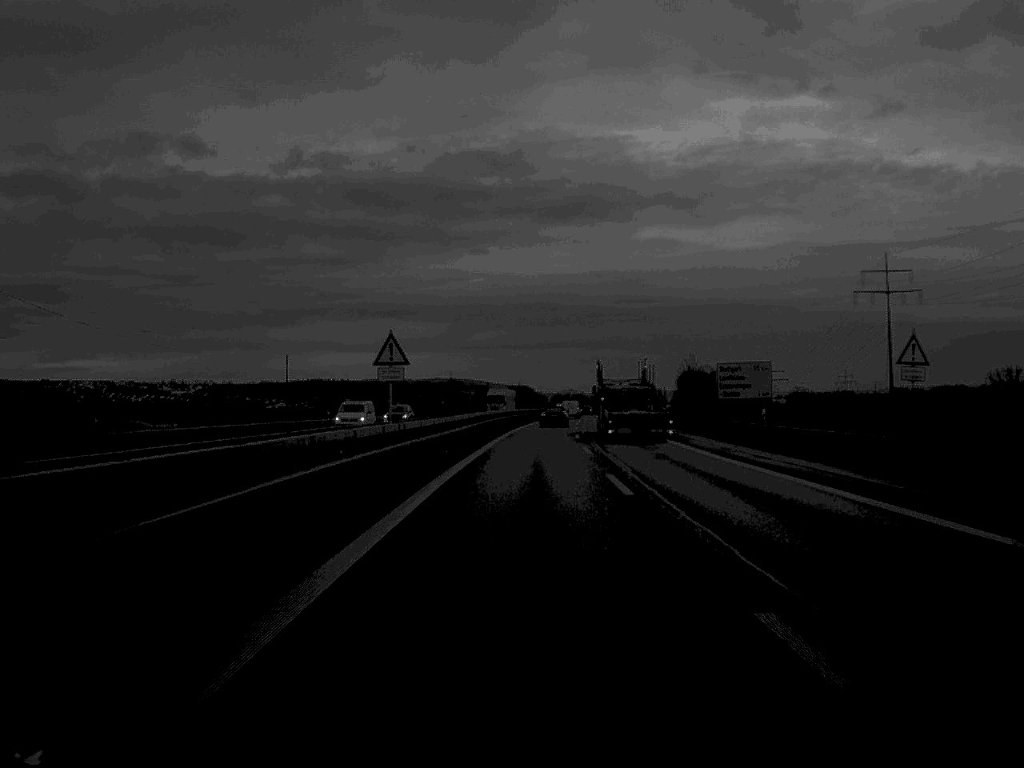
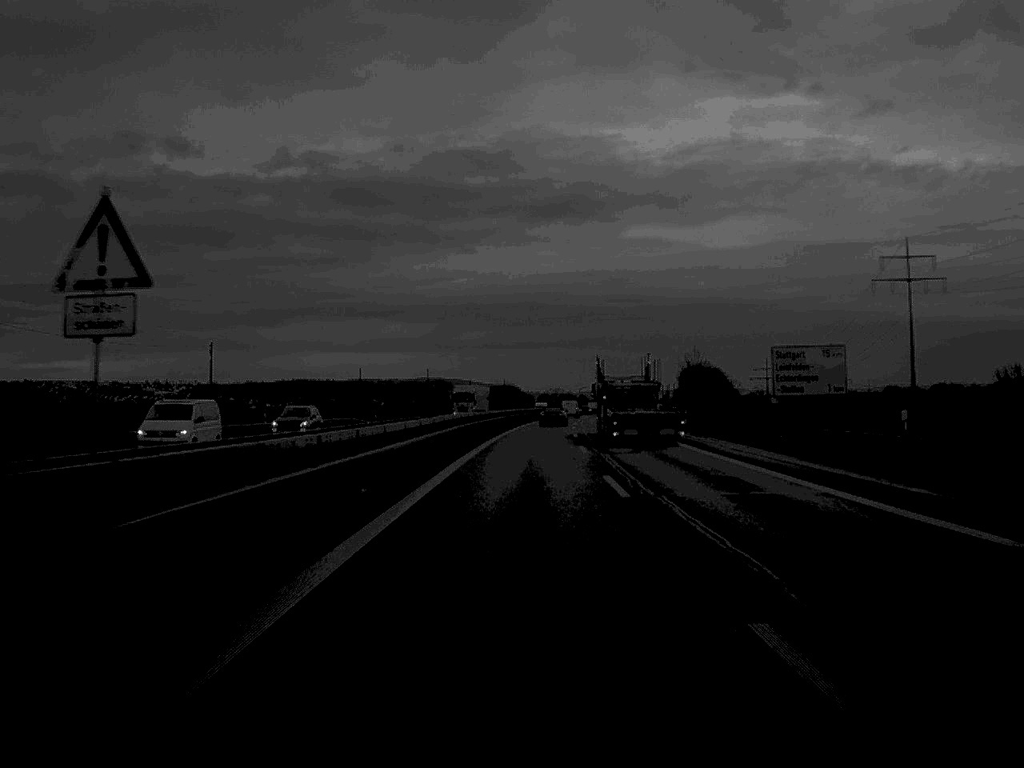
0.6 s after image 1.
(+0.1, +18.8) m; +1°
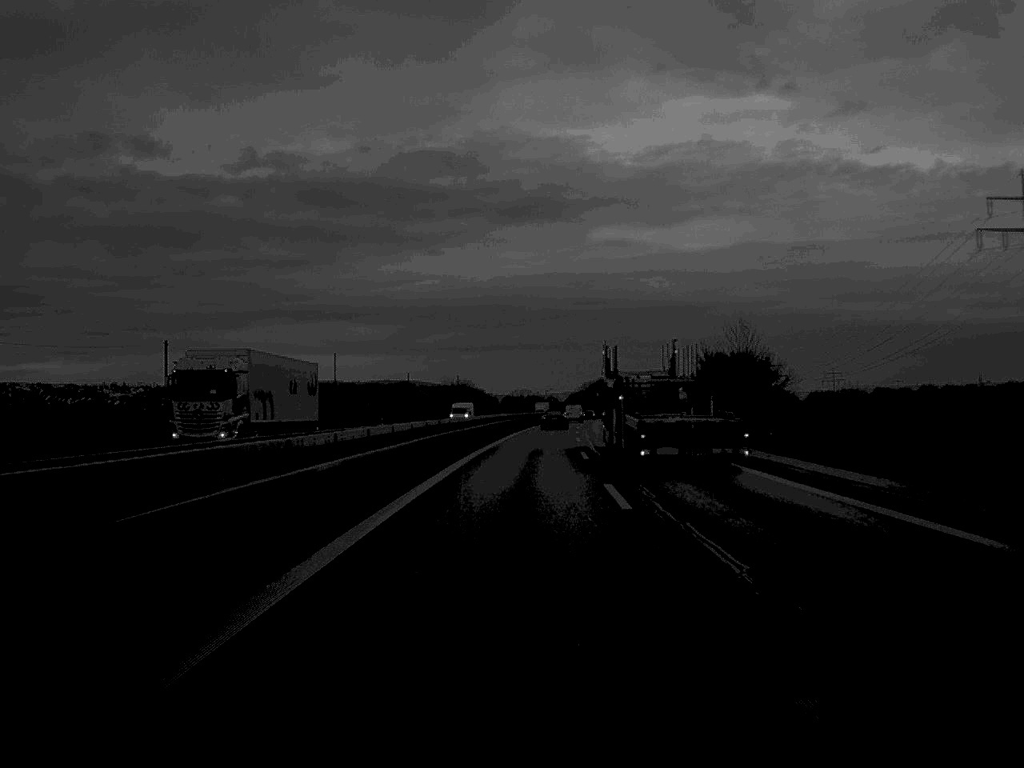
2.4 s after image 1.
(+0.8, +57.2) m; +2°
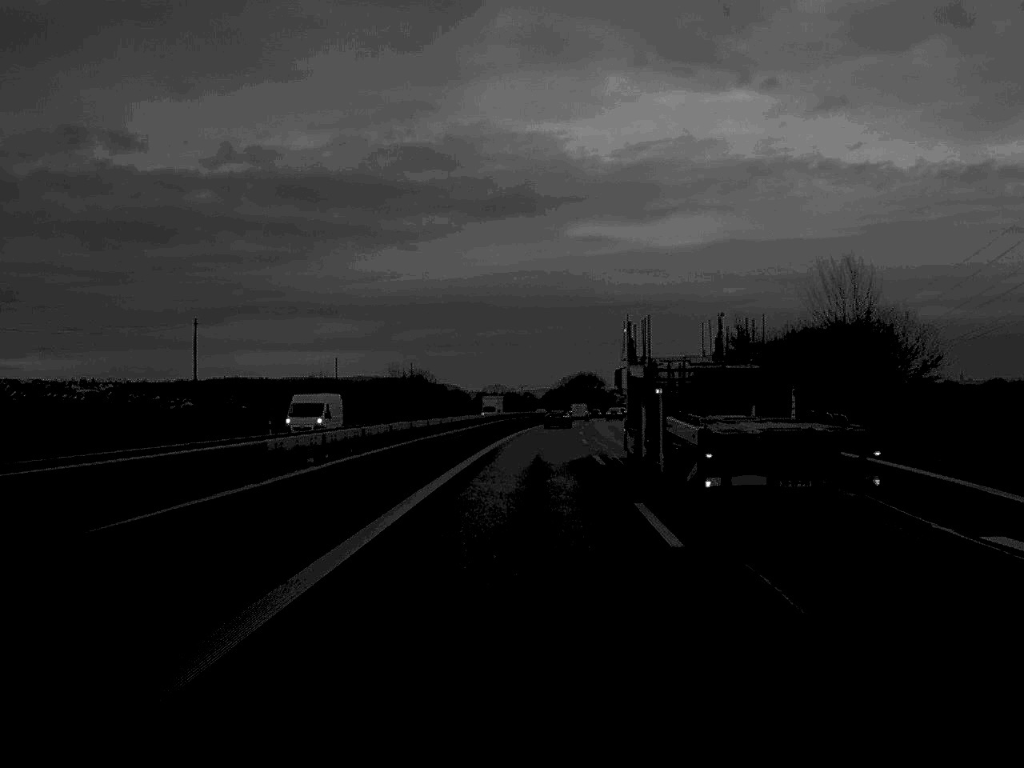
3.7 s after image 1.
(+0.4, +42.0) m; +1°
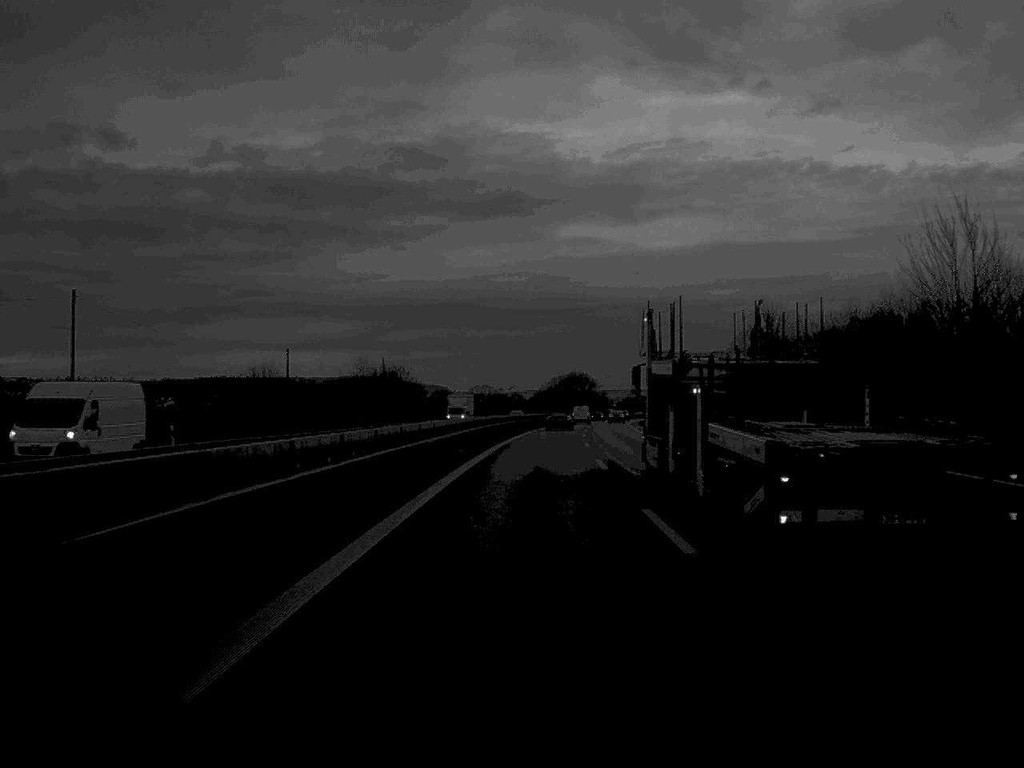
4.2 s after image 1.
(+0.1, +18.8) m; +1°
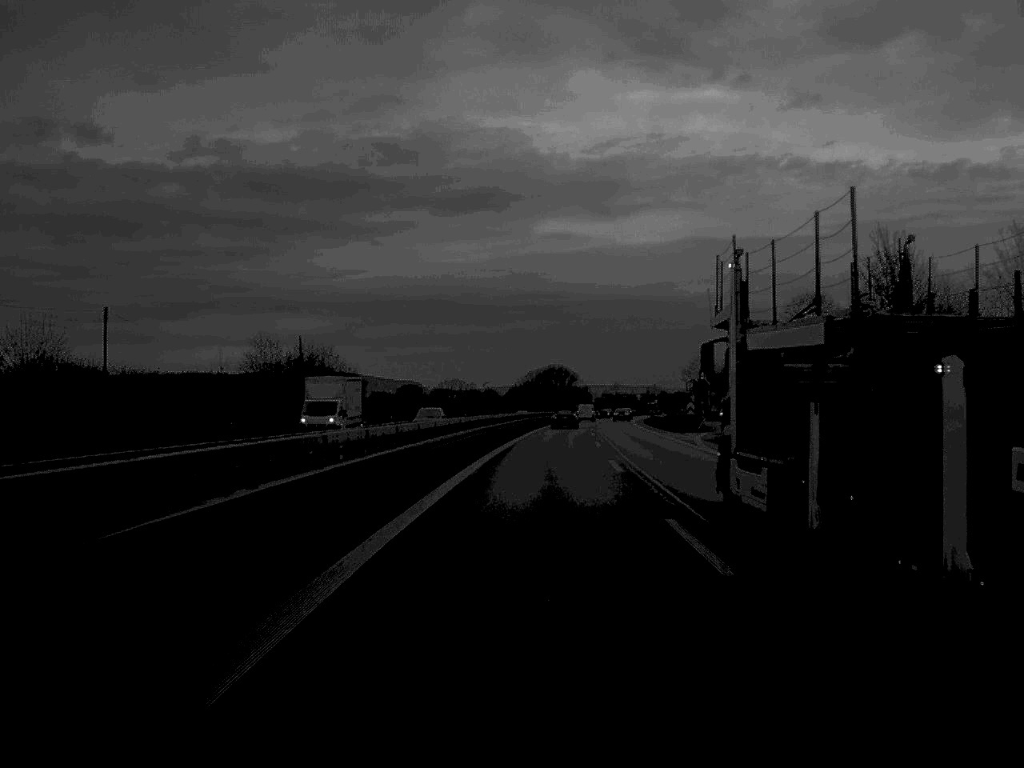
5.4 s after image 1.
(+0.4, +38.4) m; +1°
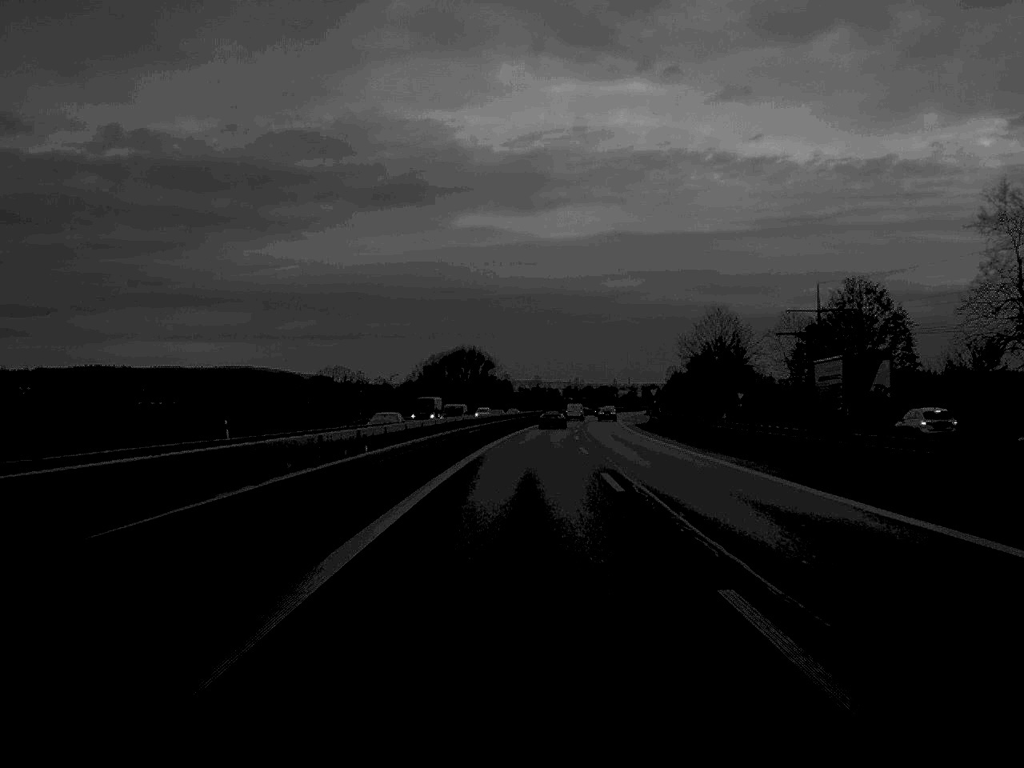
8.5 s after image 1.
(+3.5, +98.3) m; +4°
